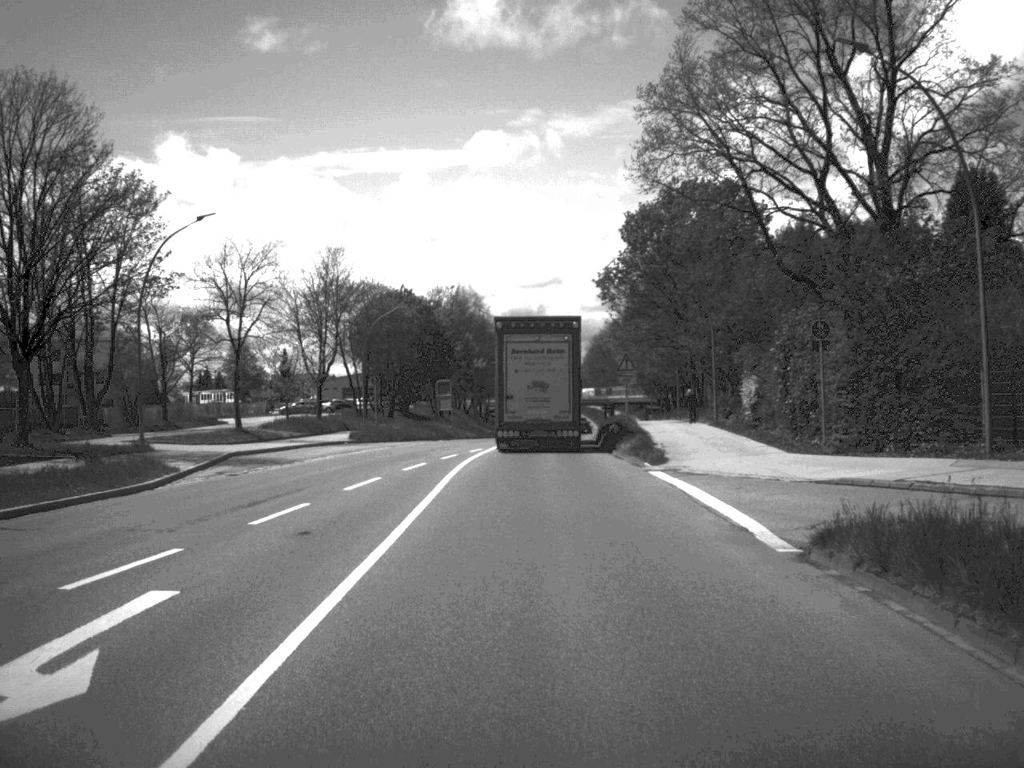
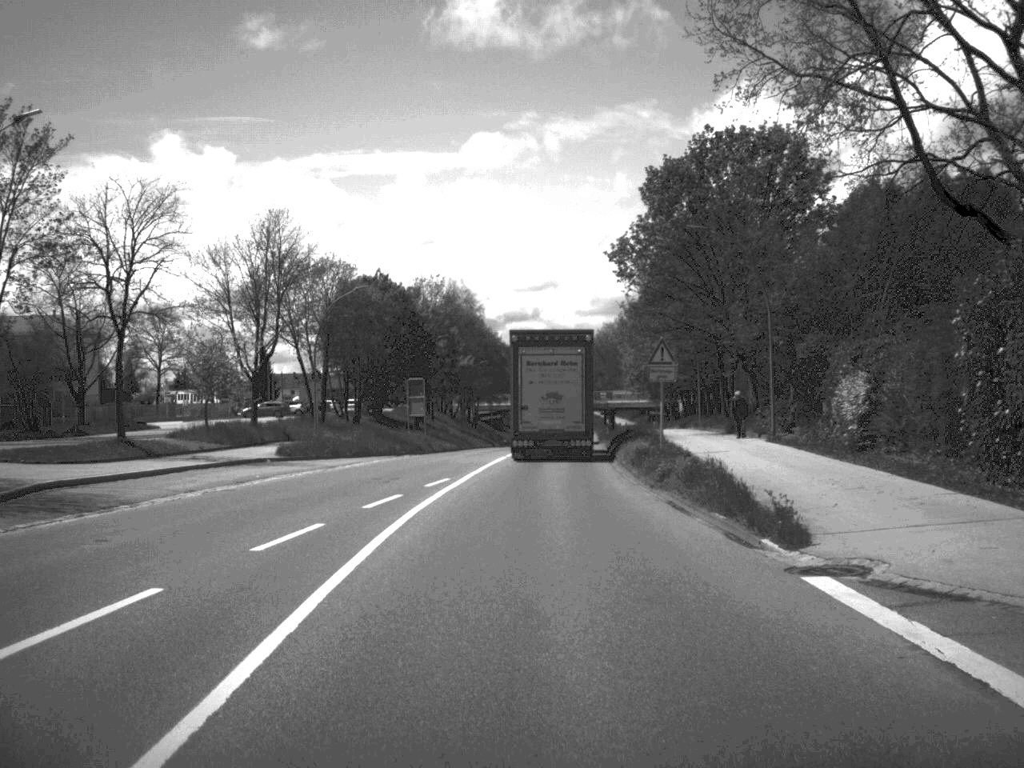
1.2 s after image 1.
(0.0, +14.8) m; 0°
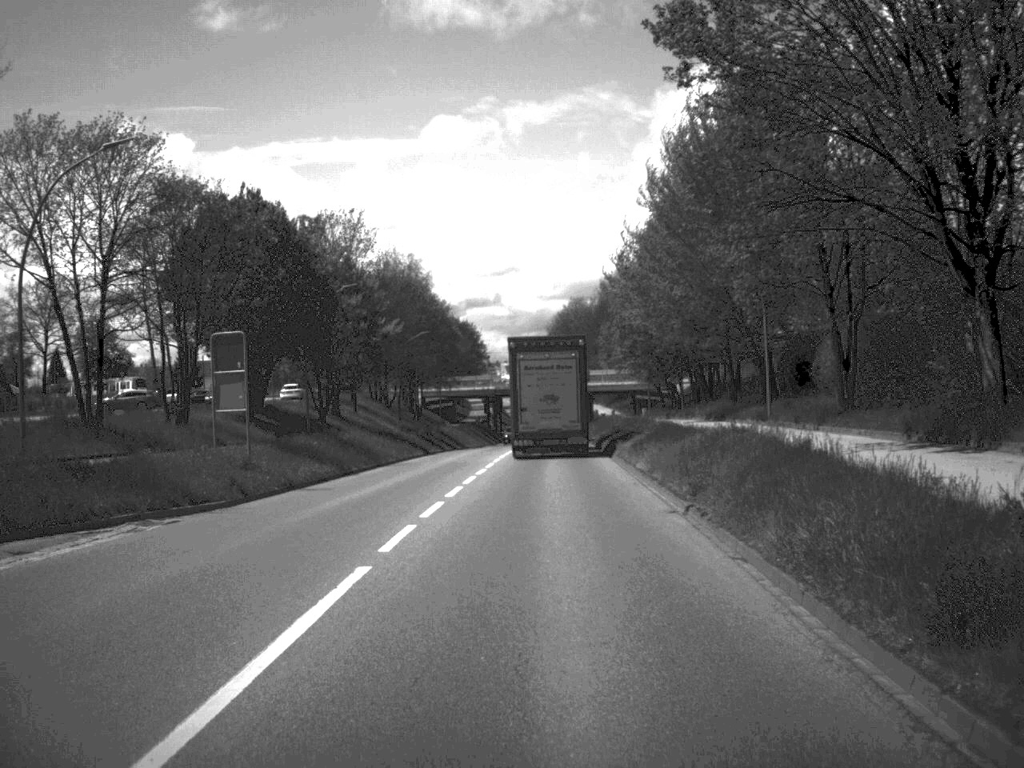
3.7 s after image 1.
(+0.4, +32.0) m; +2°
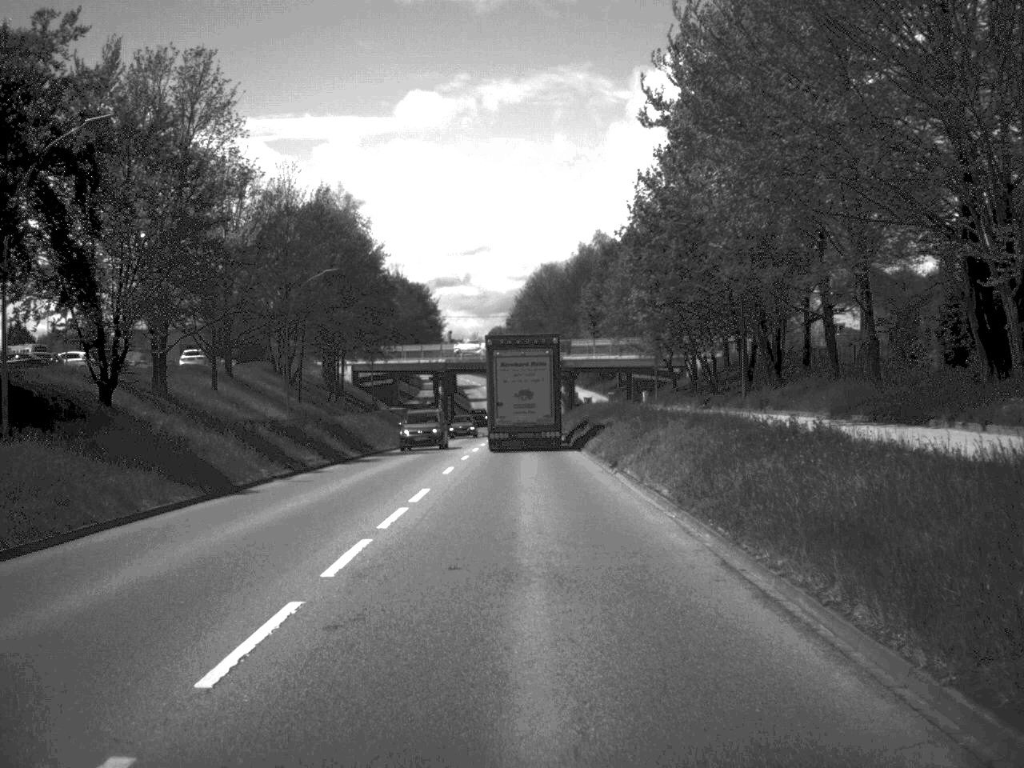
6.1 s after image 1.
(+0.5, +33.3) m; +1°
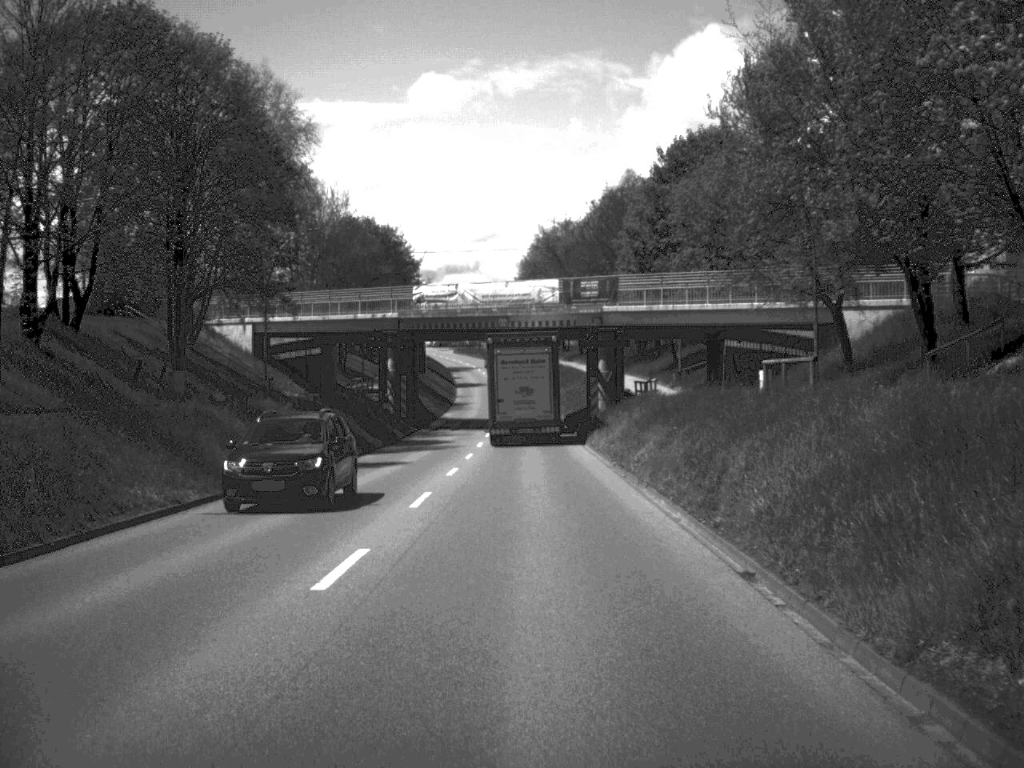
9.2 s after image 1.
(-0.2, +44.2) m; 0°
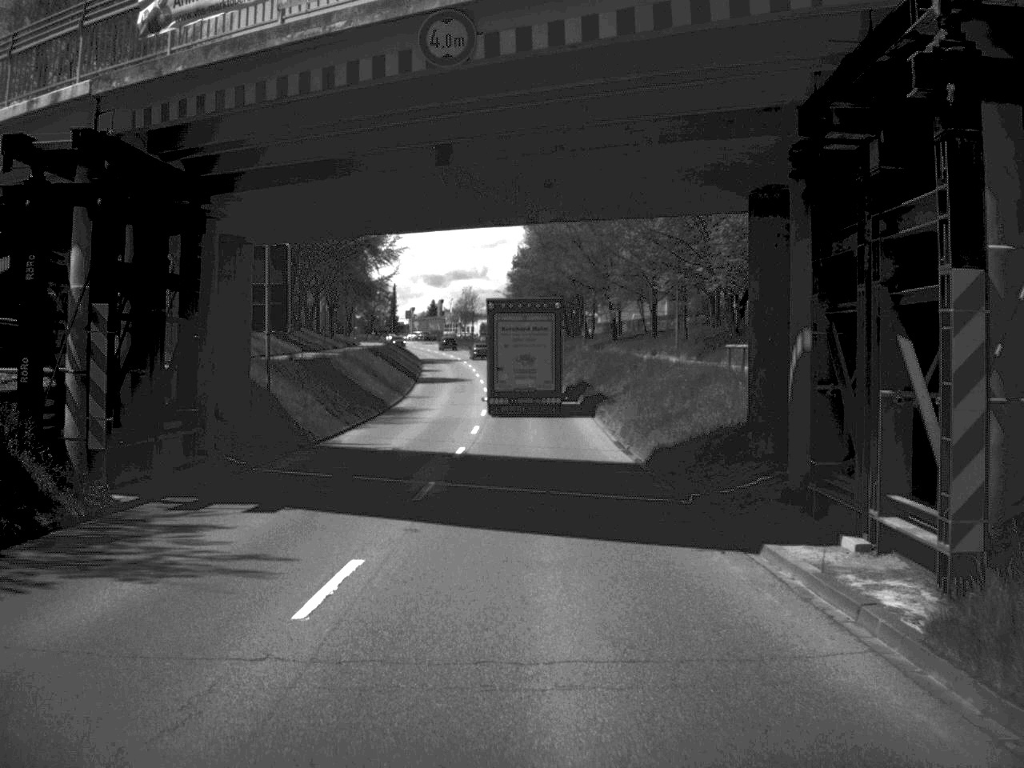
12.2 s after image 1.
(-0.2, +46.2) m; 0°
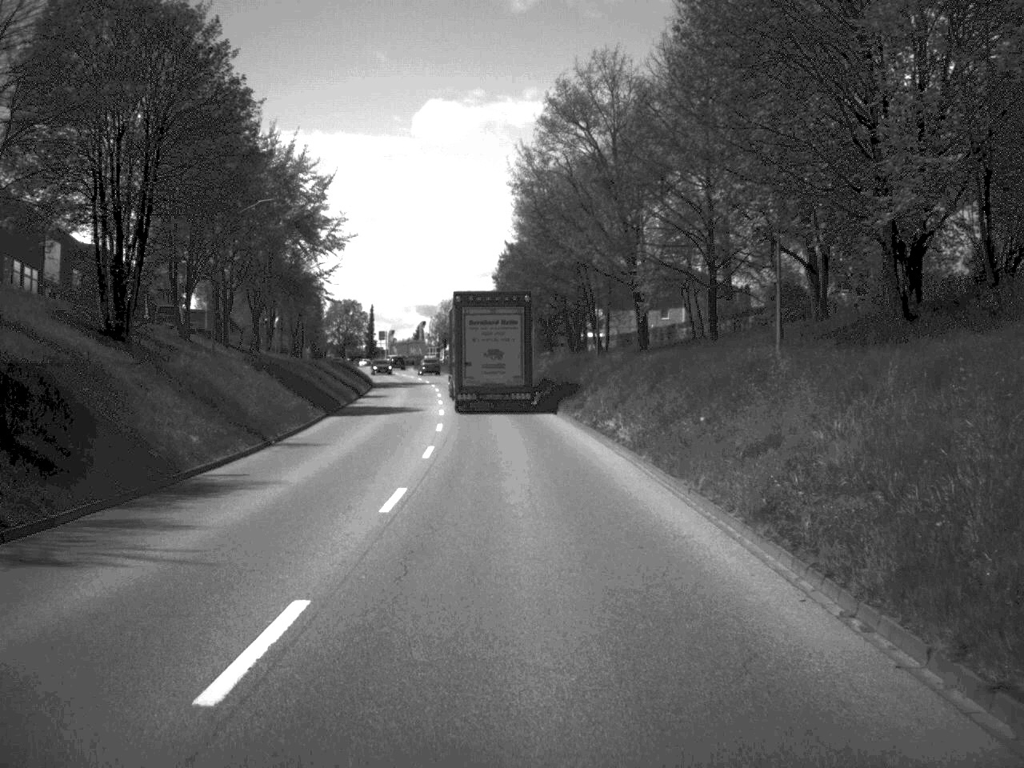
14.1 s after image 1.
(+0.1, +29.0) m; 0°
